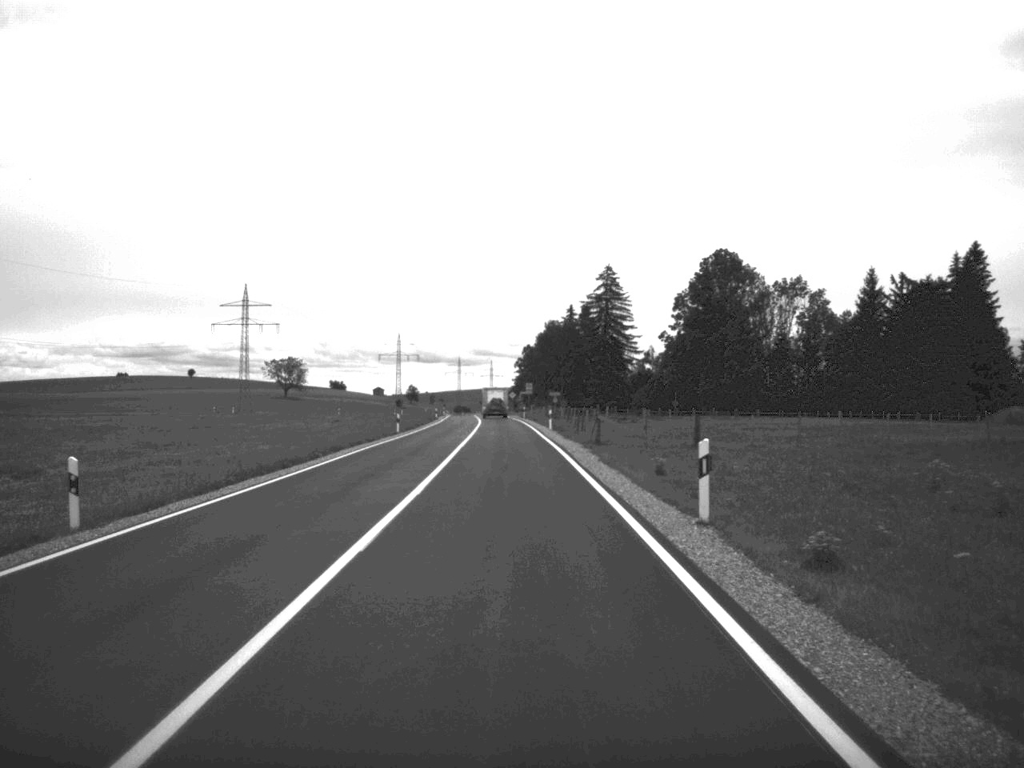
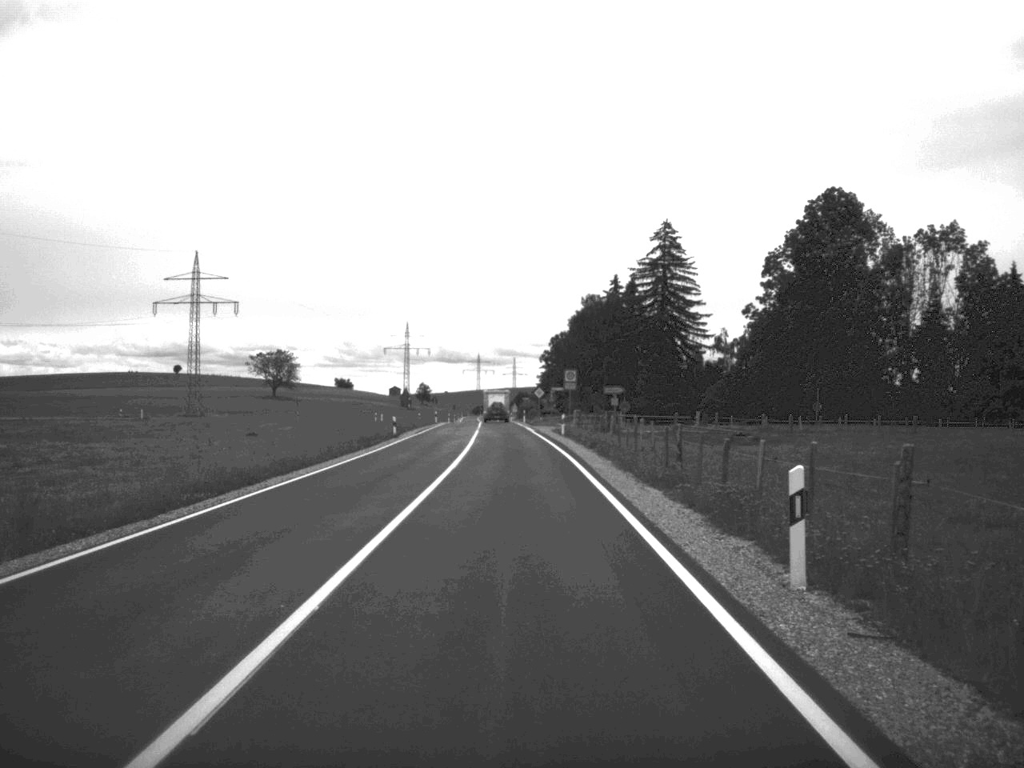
(-0.7, +54.8) m; -1°
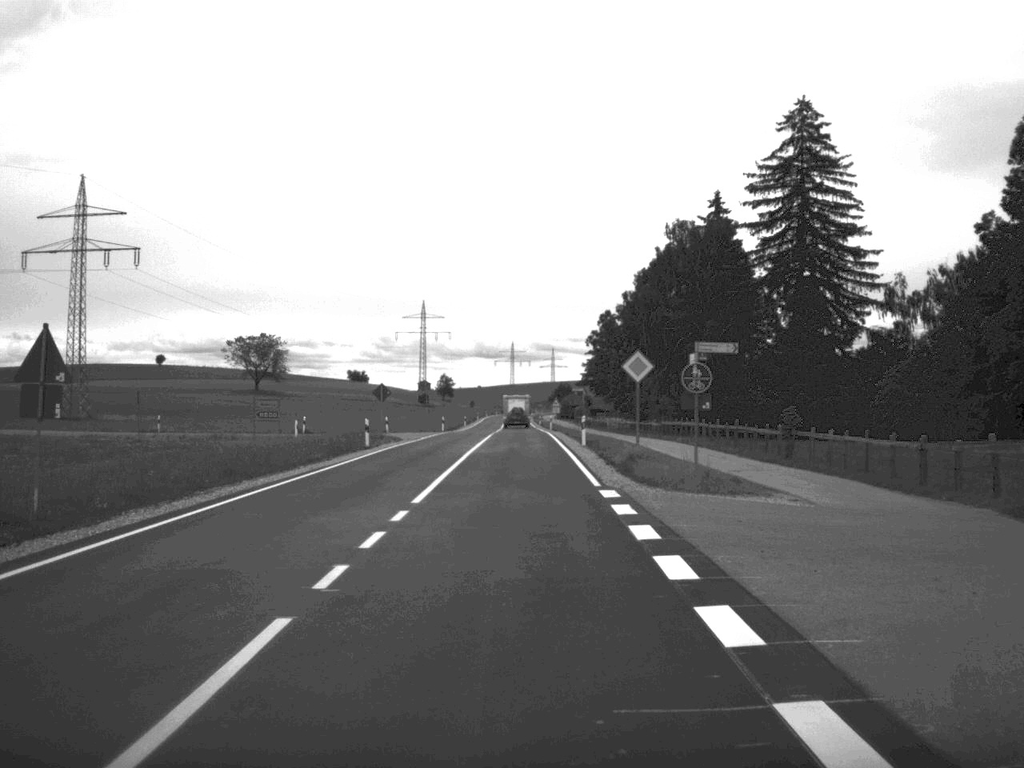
(-0.9, +64.9) m; -2°
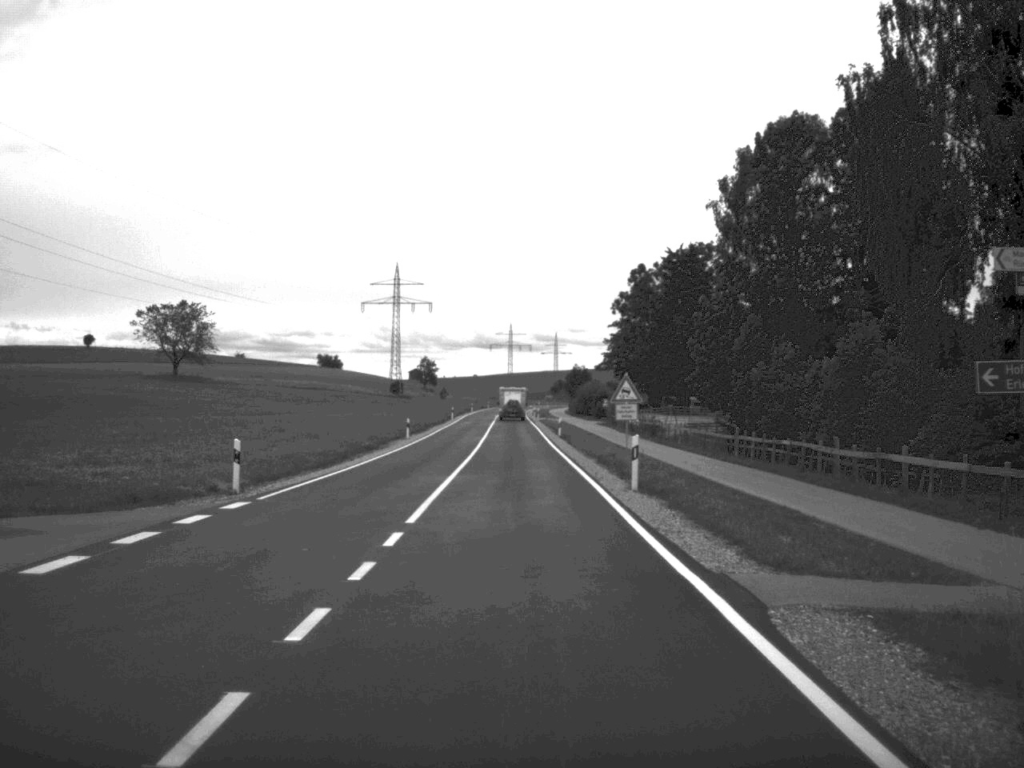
(-0.3, +65.6) m; 0°
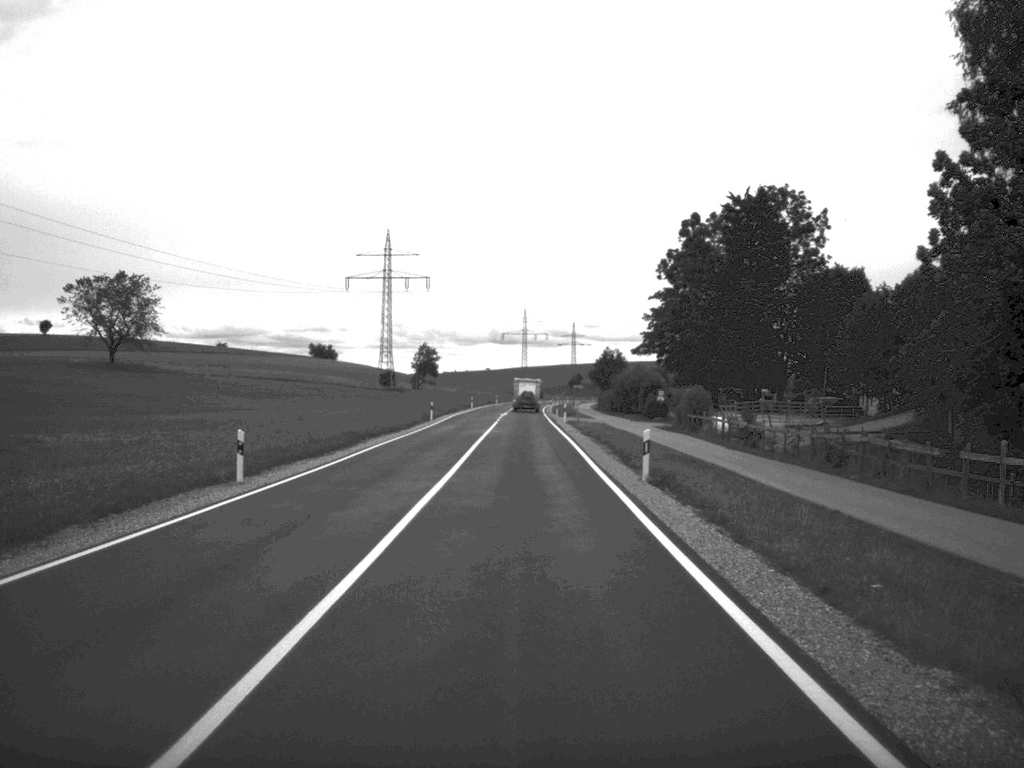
(-0.2, +40.2) m; -1°
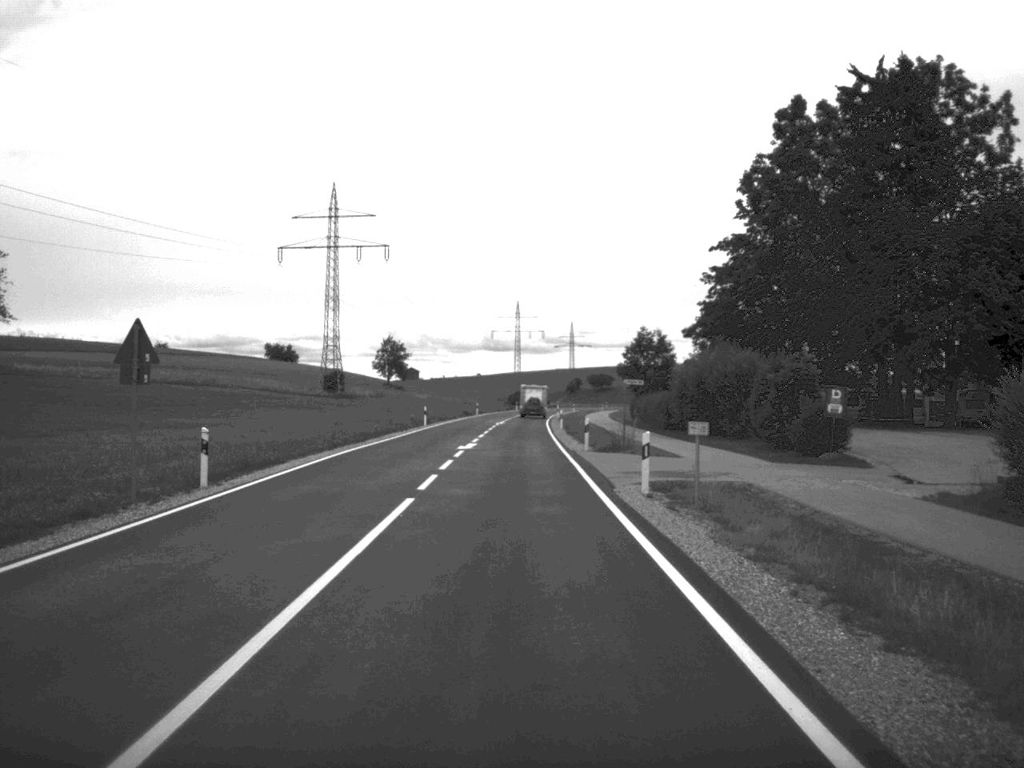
(+0.1, +51.1) m; 0°
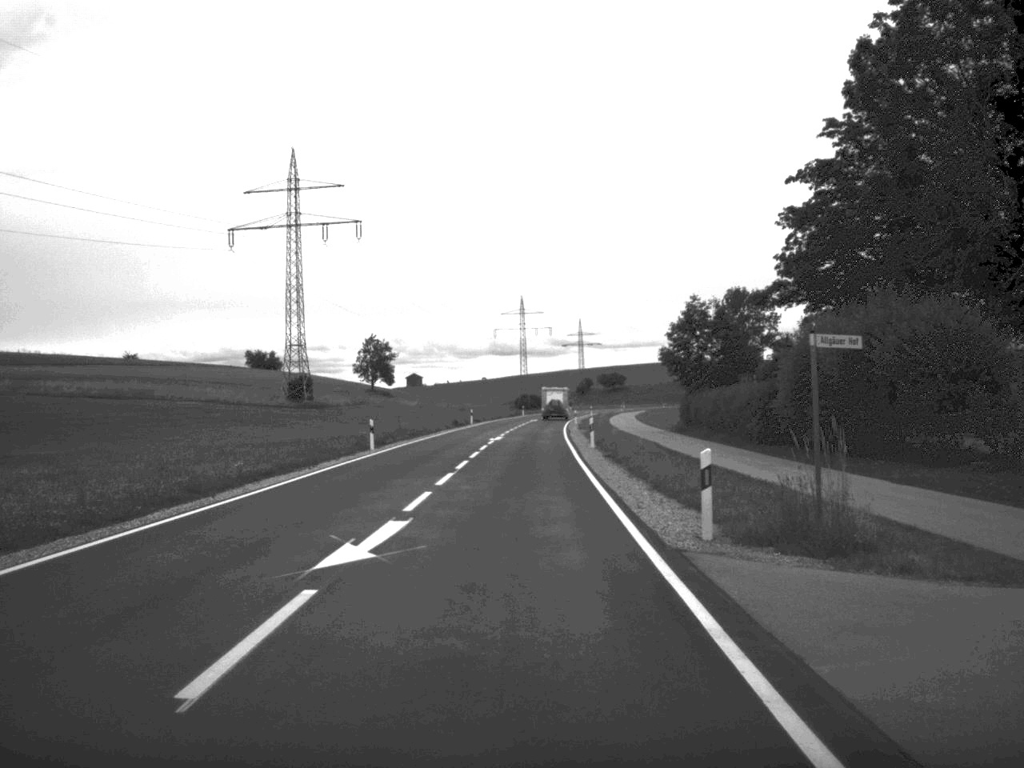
(0.0, +26.9) m; 0°
